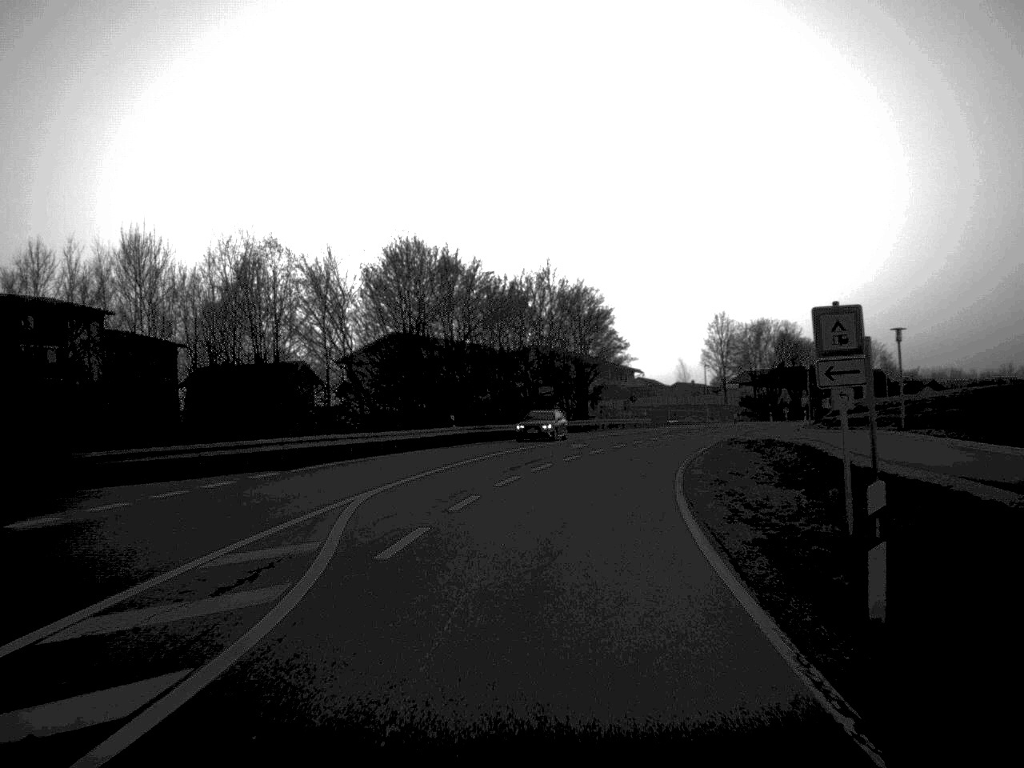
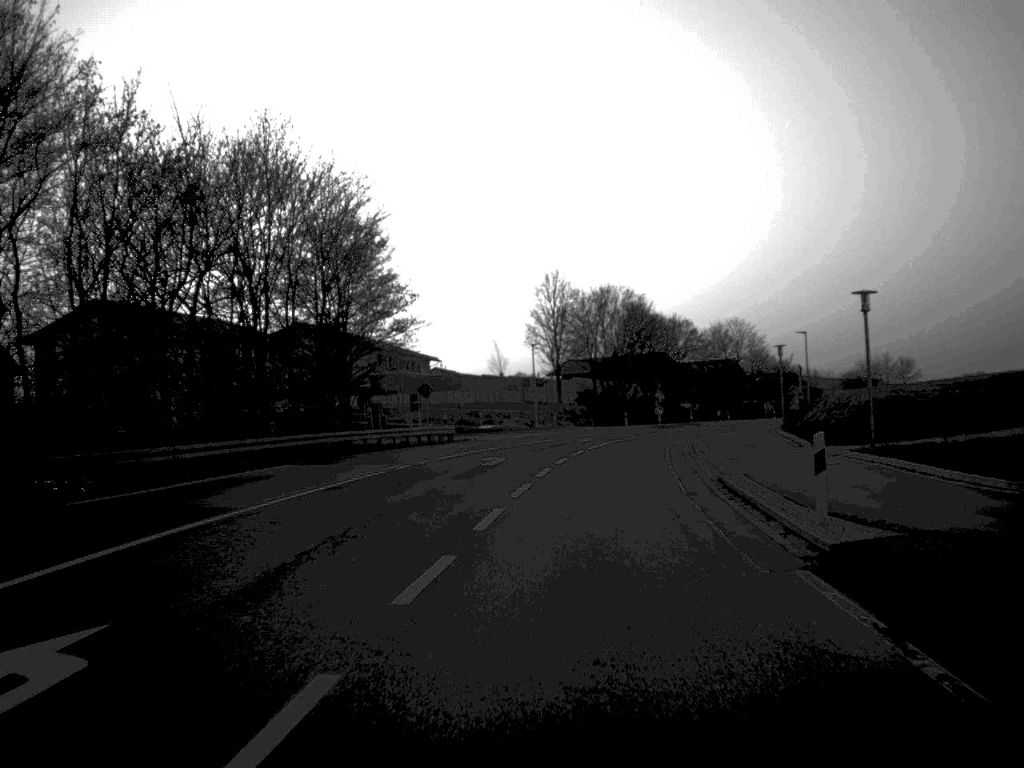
(+3.8, +44.1) m; +9°
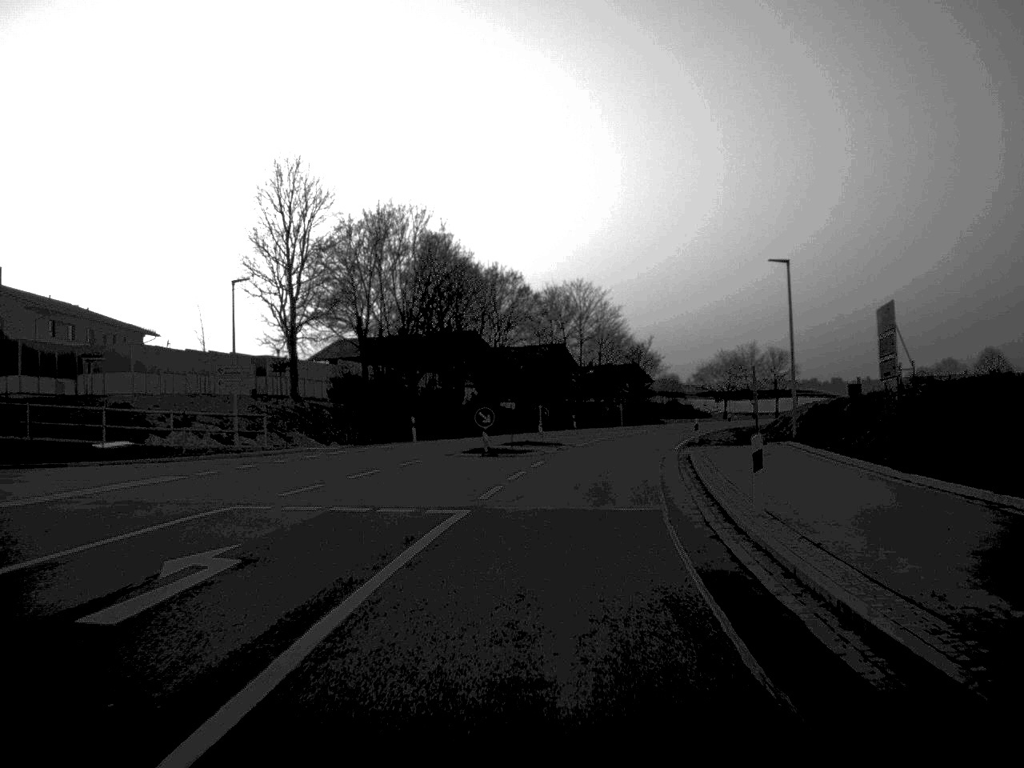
(+3.7, +46.4) m; +9°
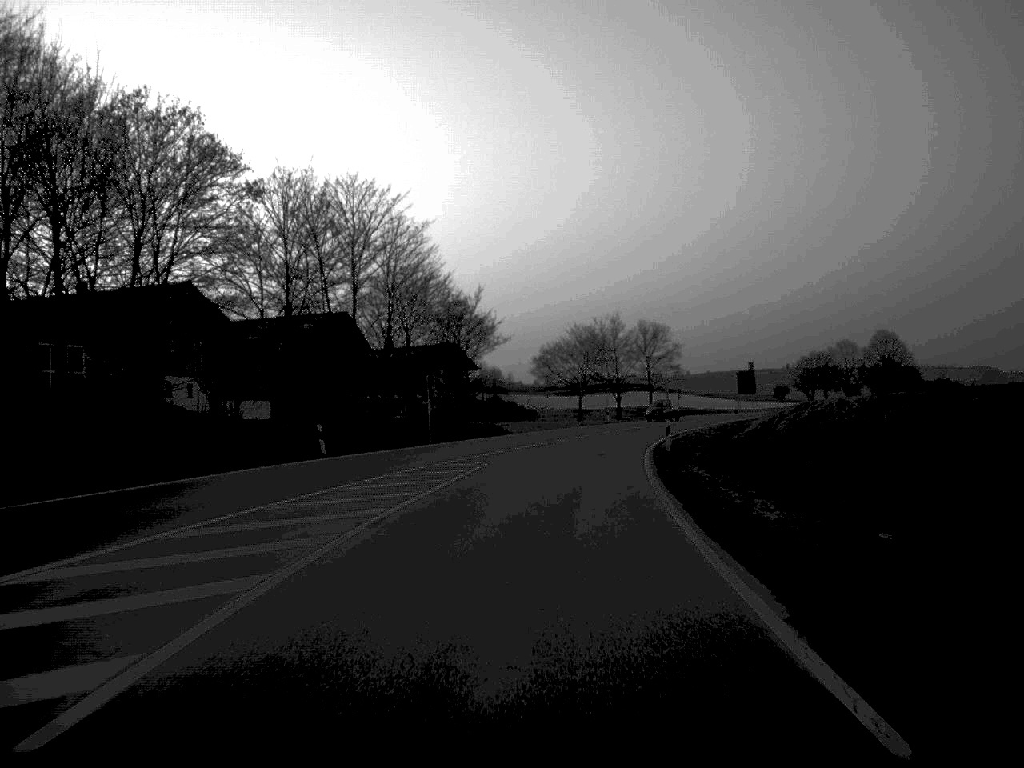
(+3.7, +46.7) m; +8°
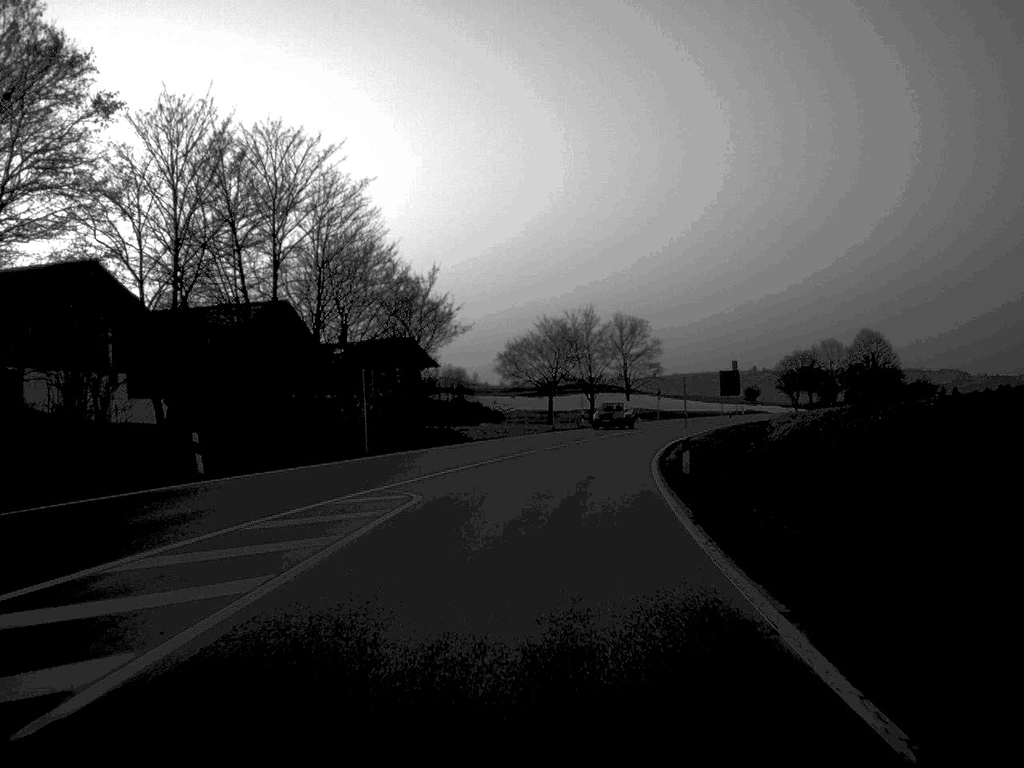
(+0.1, +11.2) m; +2°
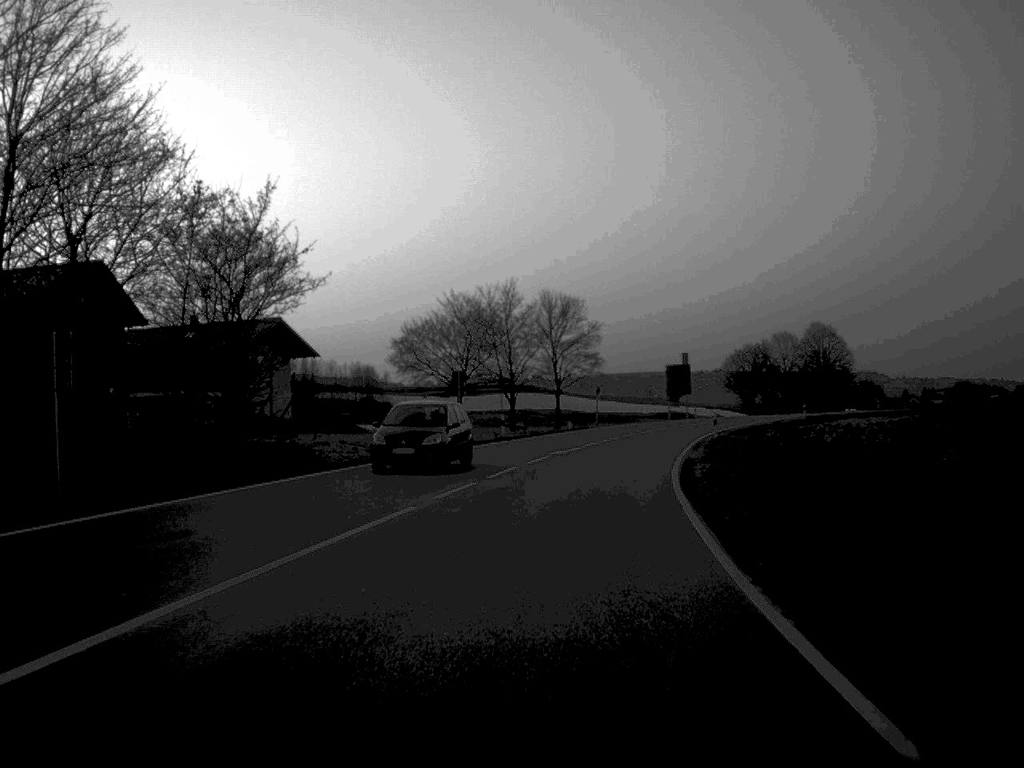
(+0.7, +23.0) m; +4°
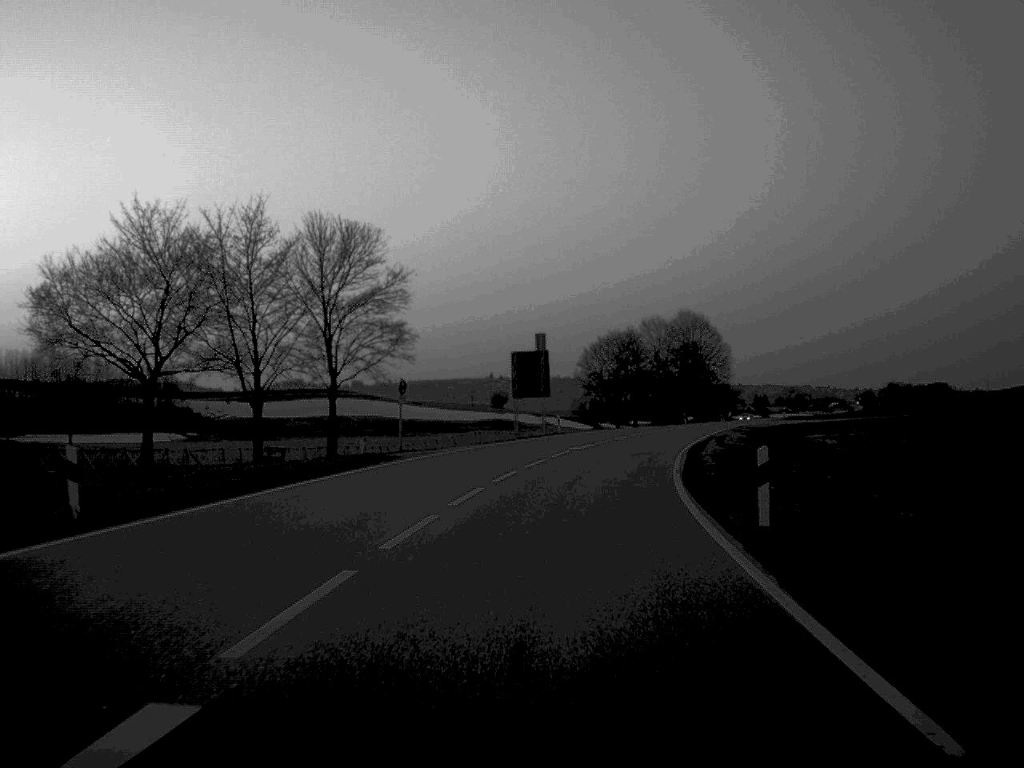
(+2.6, +36.9) m; +8°
